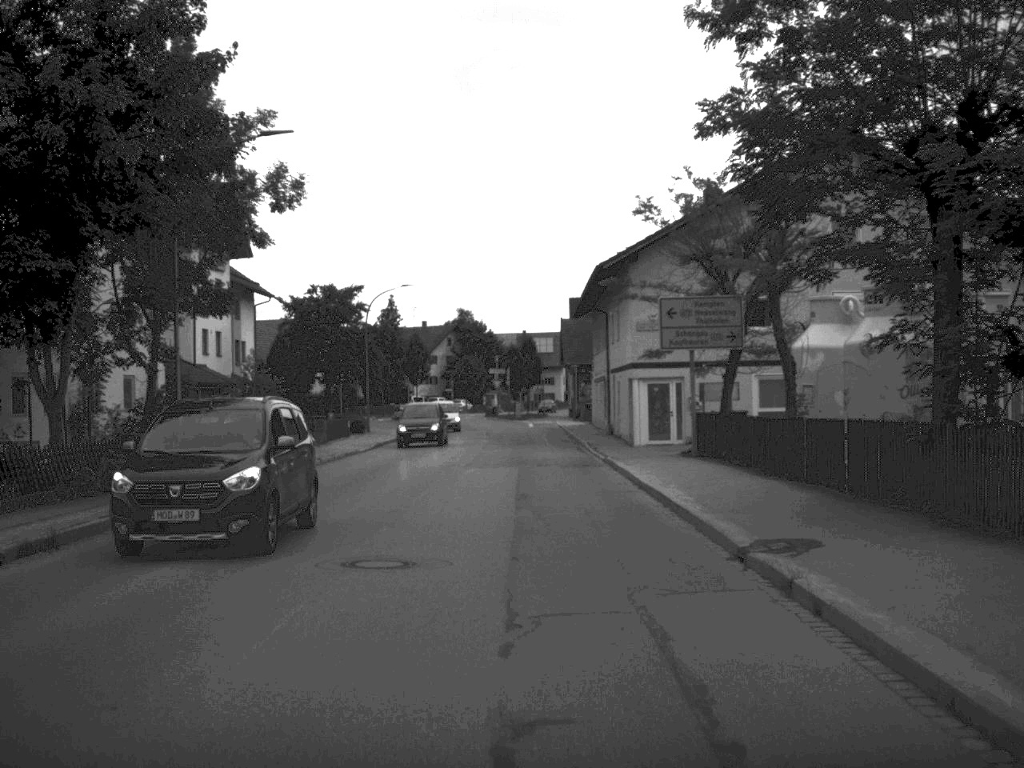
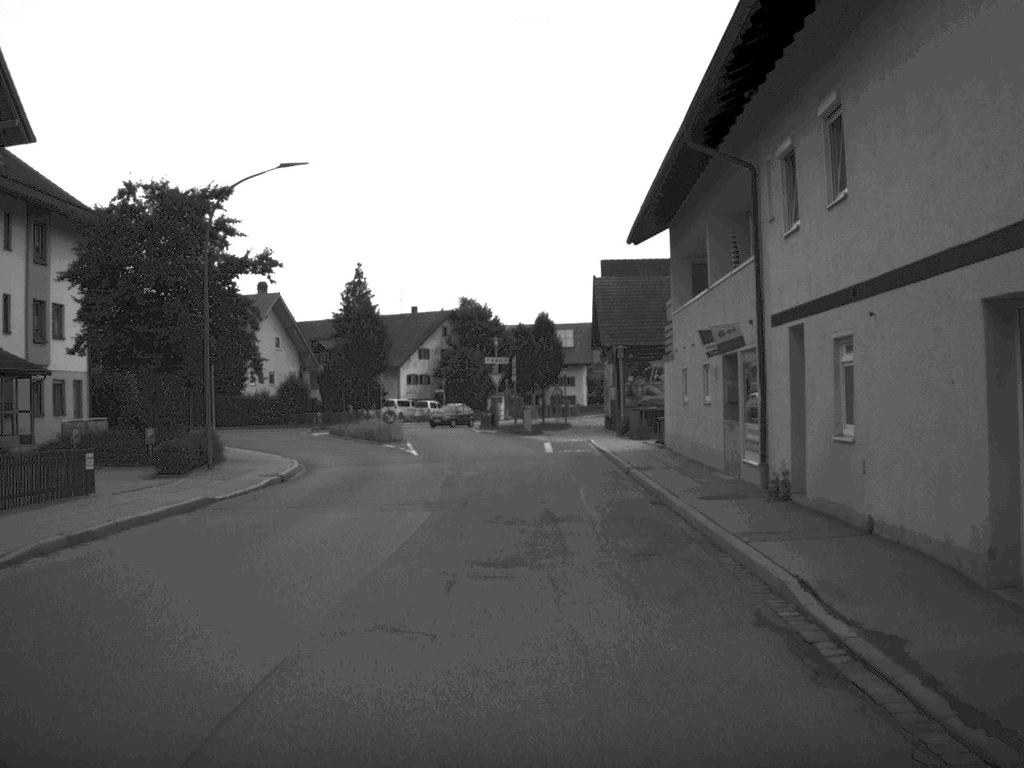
(0.0, +33.4) m; -1°
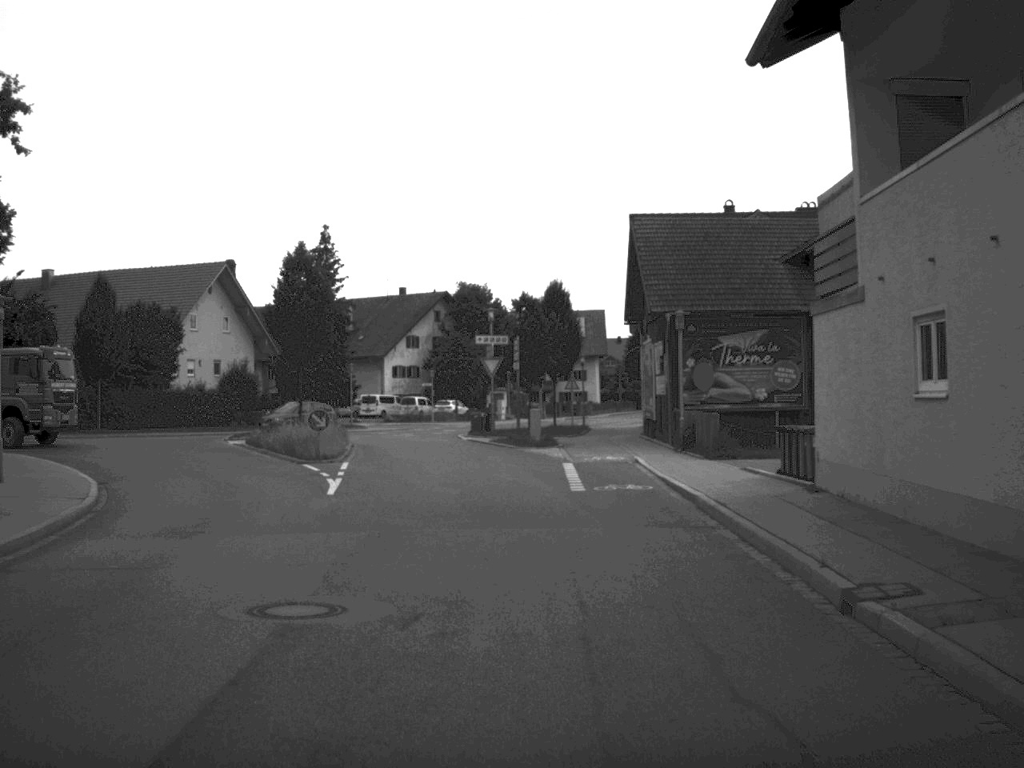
(-0.1, +18.7) m; 0°
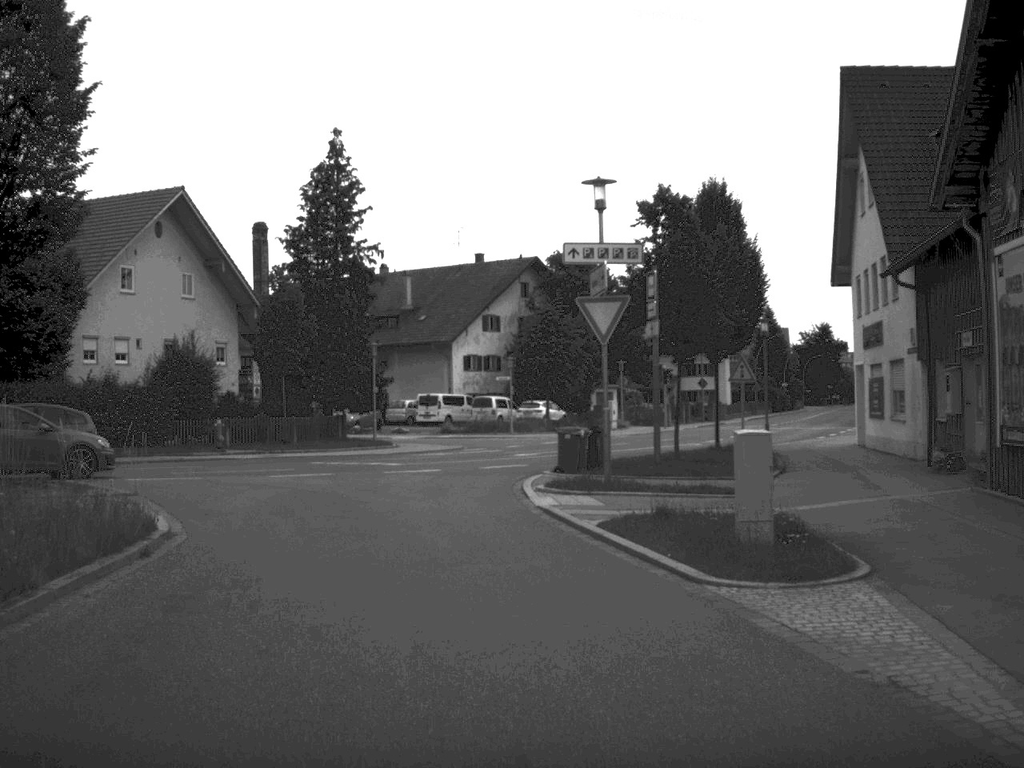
(-0.8, +28.2) m; -5°
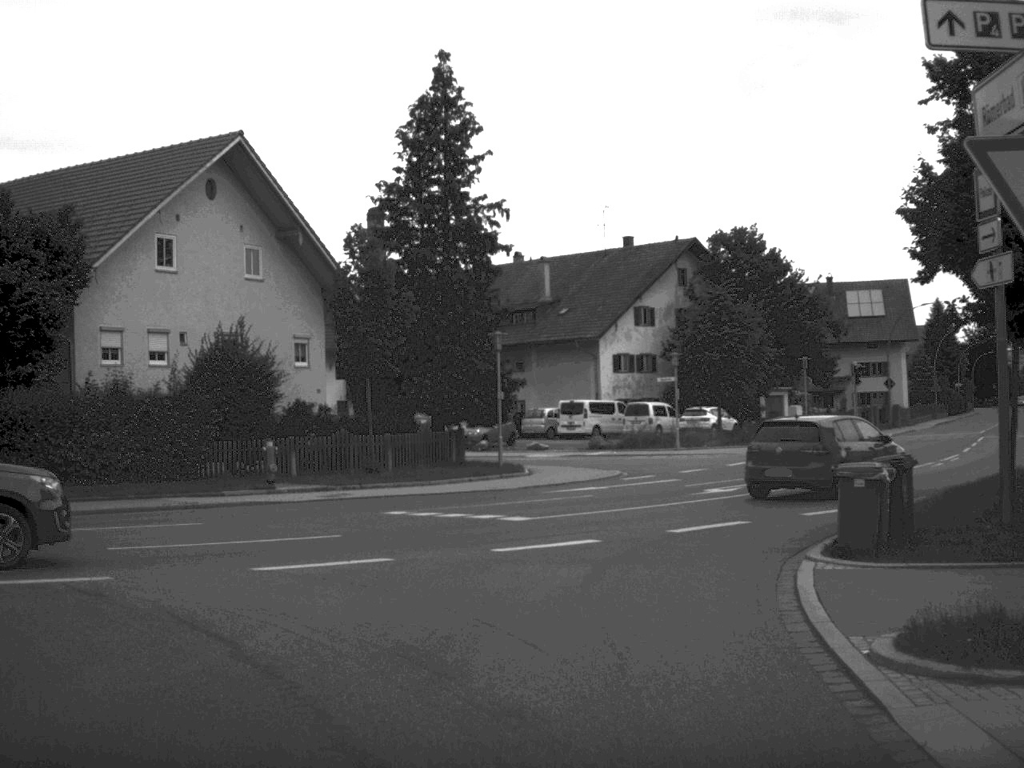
(-0.8, +12.4) m; -6°
